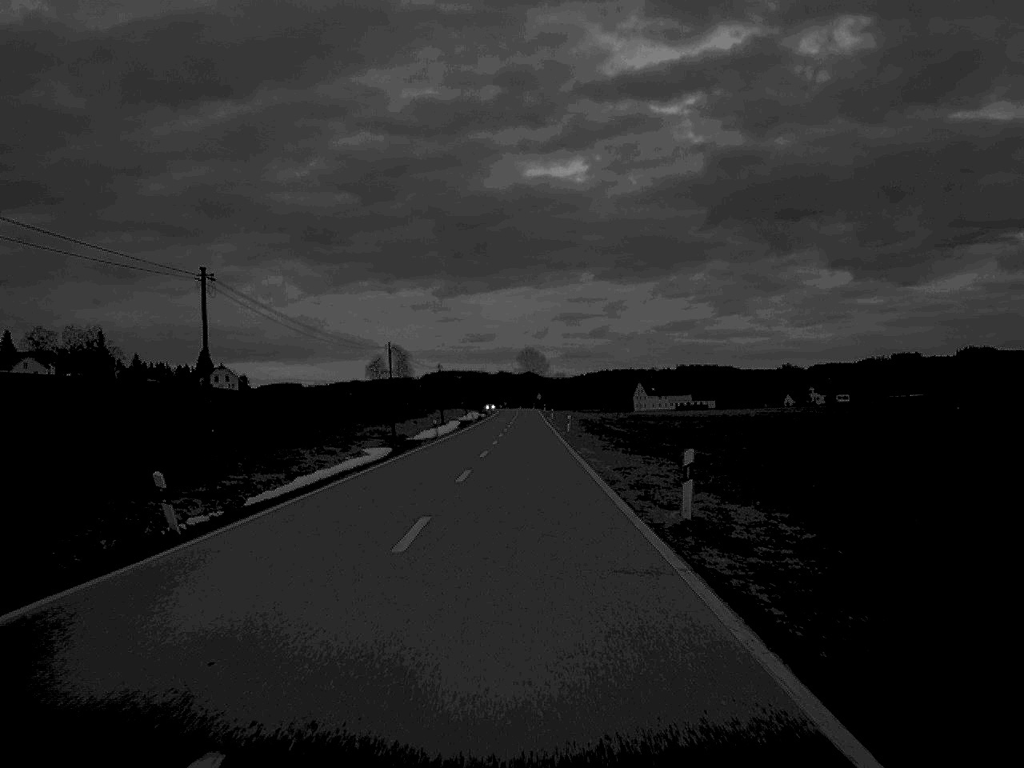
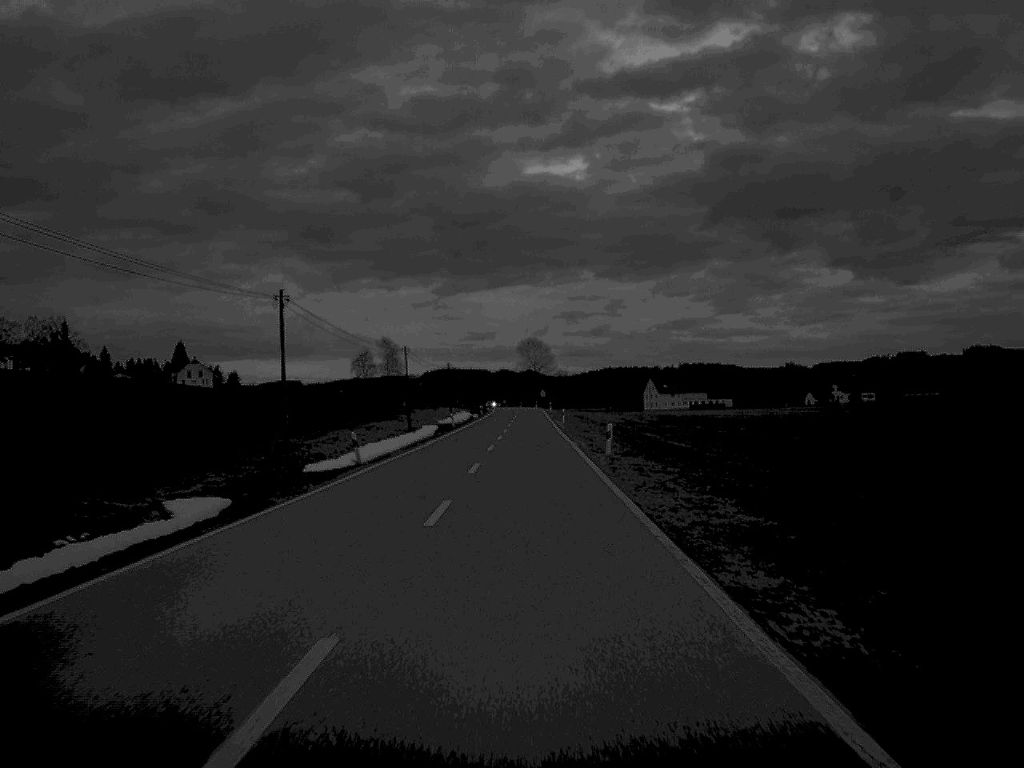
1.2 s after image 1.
(0.0, +33.8) m; 0°
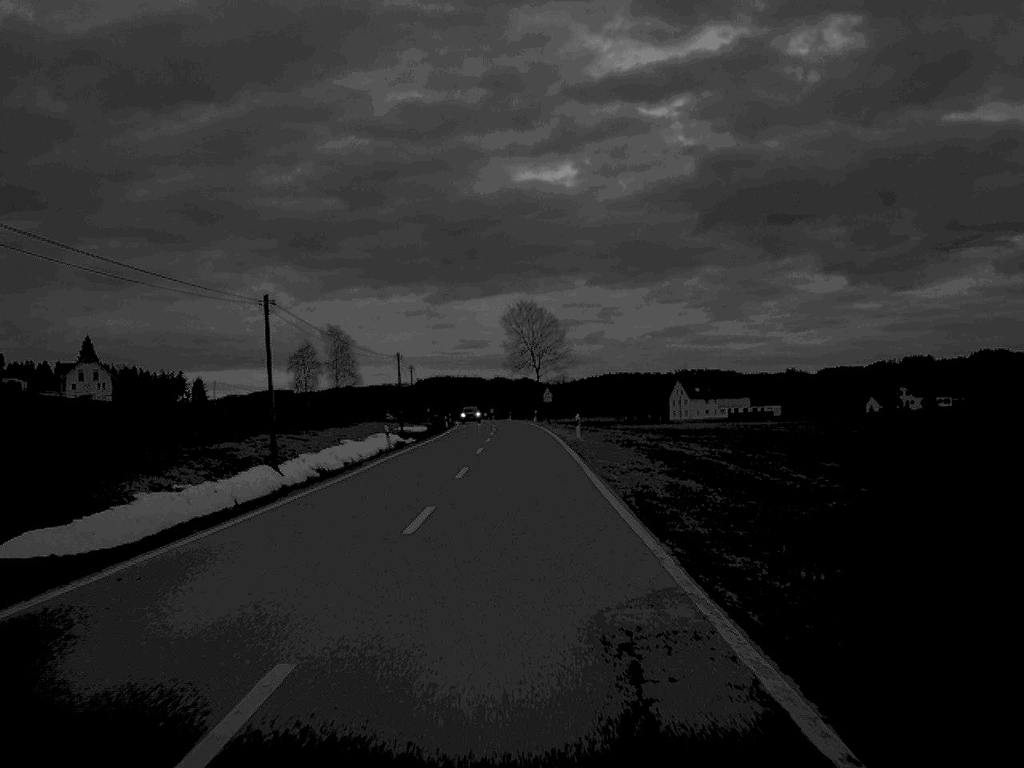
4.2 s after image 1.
(+0.5, +85.9) m; 0°
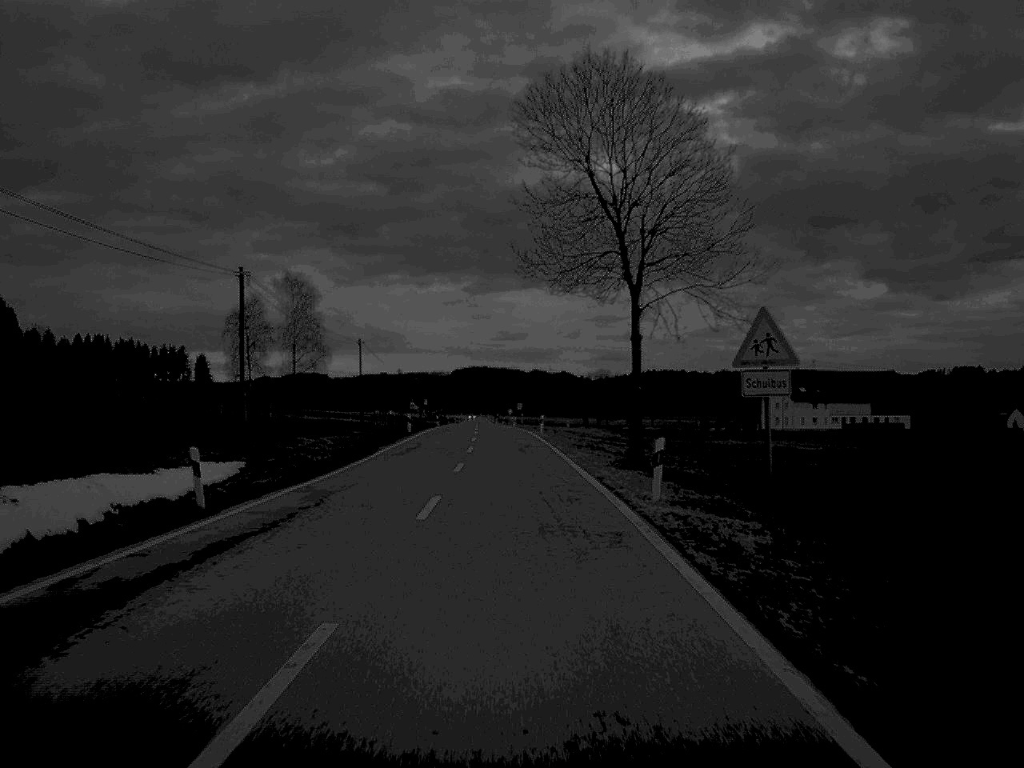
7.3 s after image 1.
(-0.7, +84.0) m; -2°
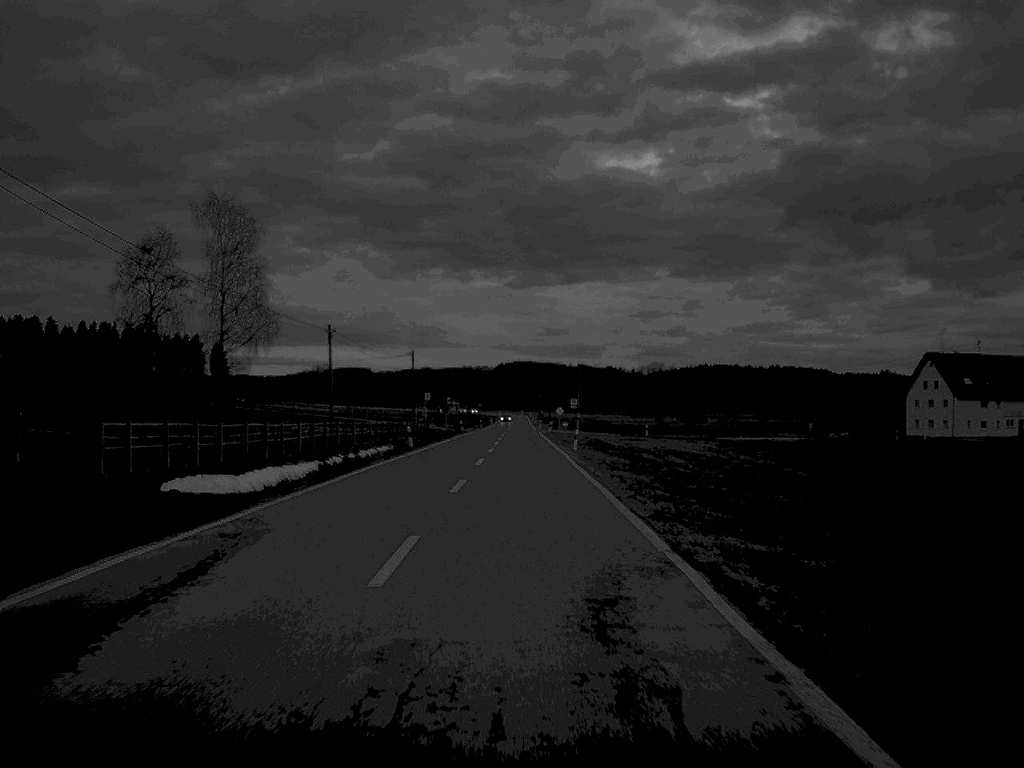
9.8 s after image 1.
(-1.2, +66.5) m; -2°
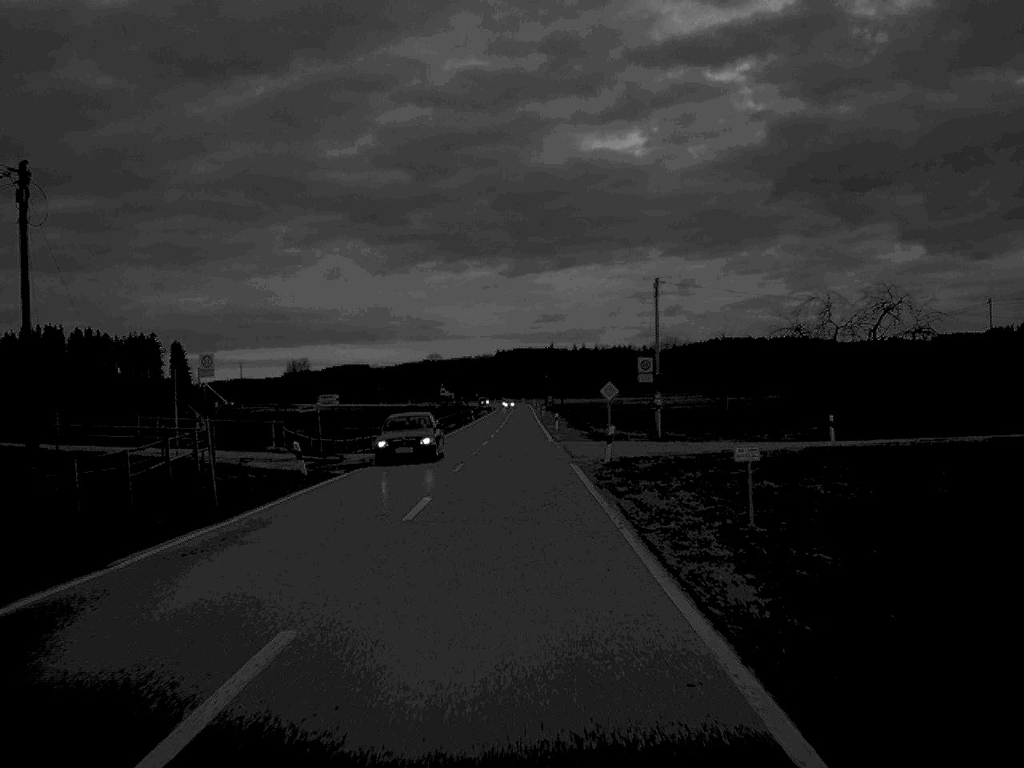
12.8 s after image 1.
(+0.1, +79.3) m; 0°
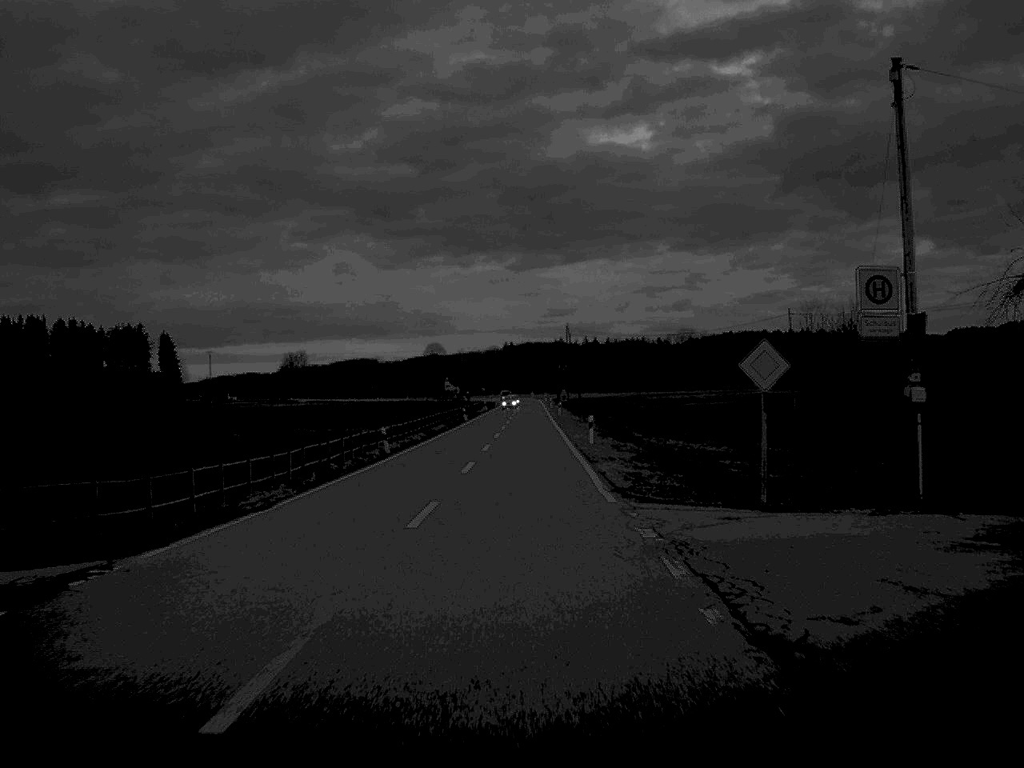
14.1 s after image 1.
(-0.1, +33.6) m; 0°
